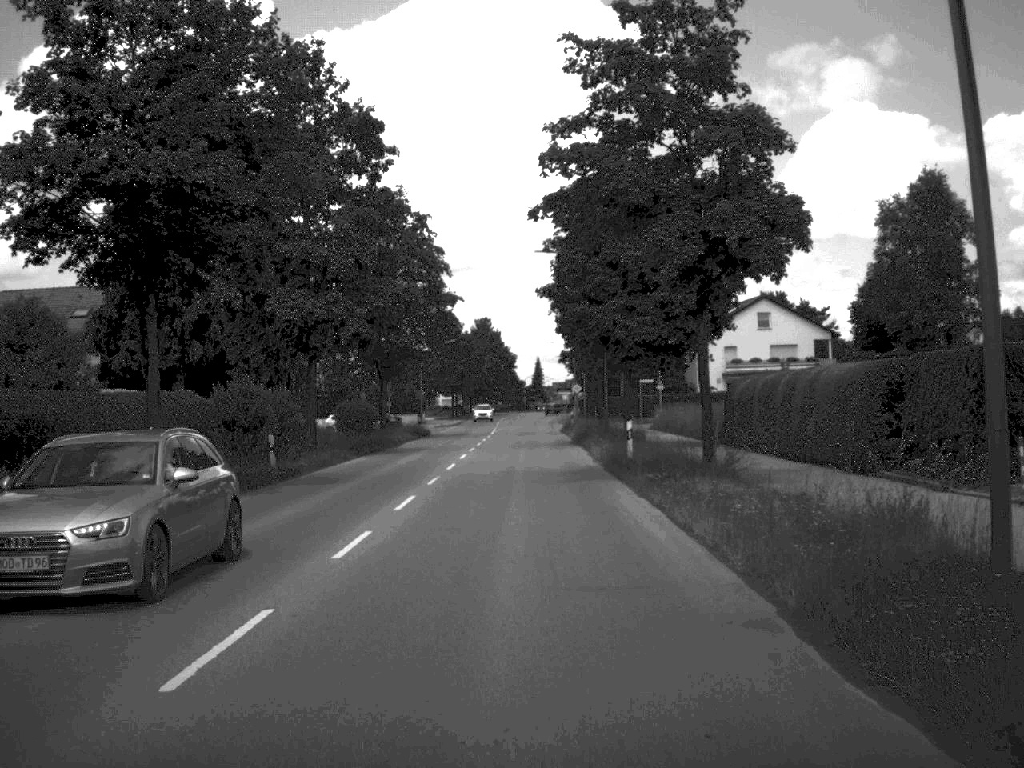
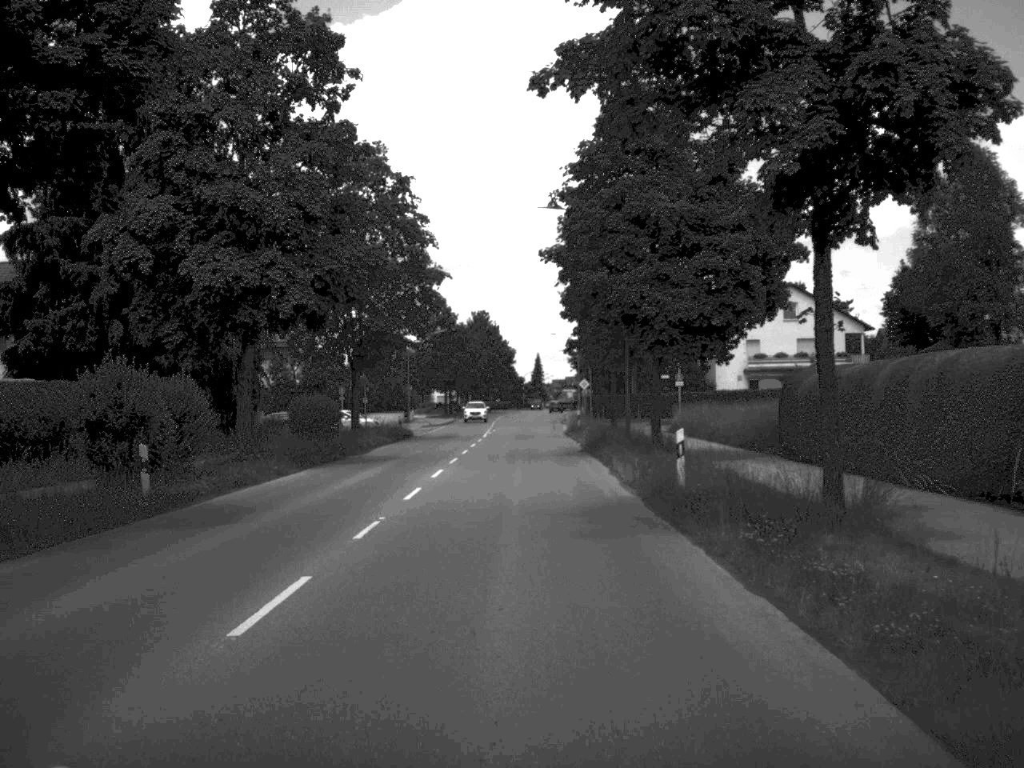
(0.0, +10.4) m; 0°
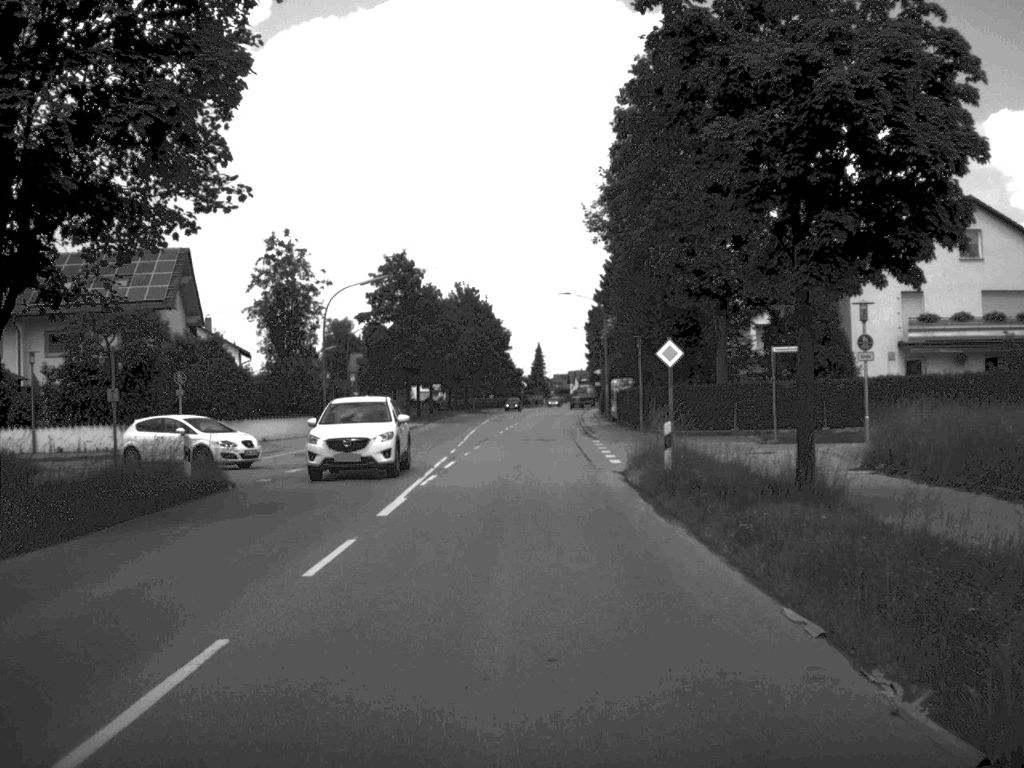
(-0.1, +38.9) m; 0°
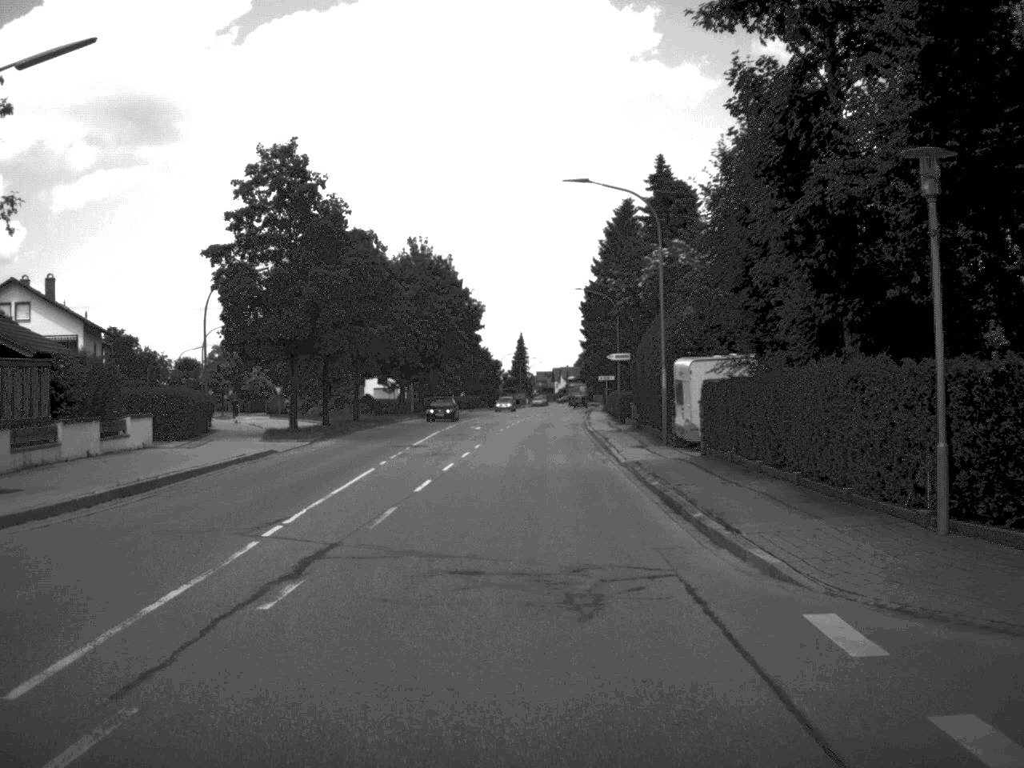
(+0.2, +37.0) m; +1°
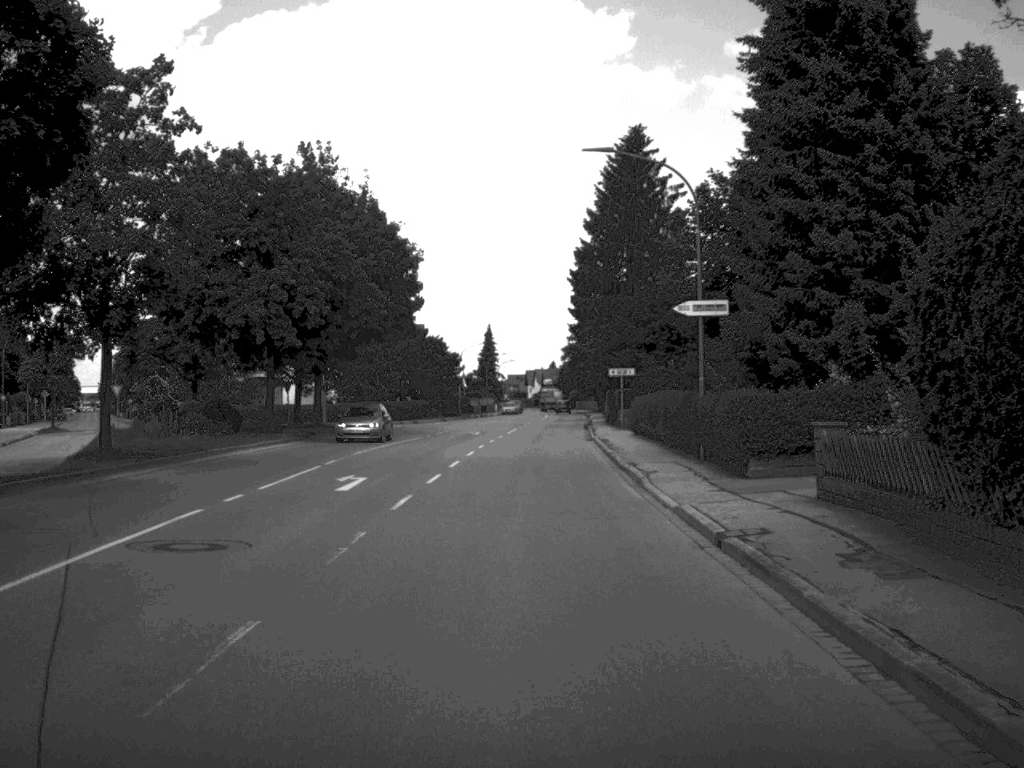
(+0.2, +38.8) m; +1°
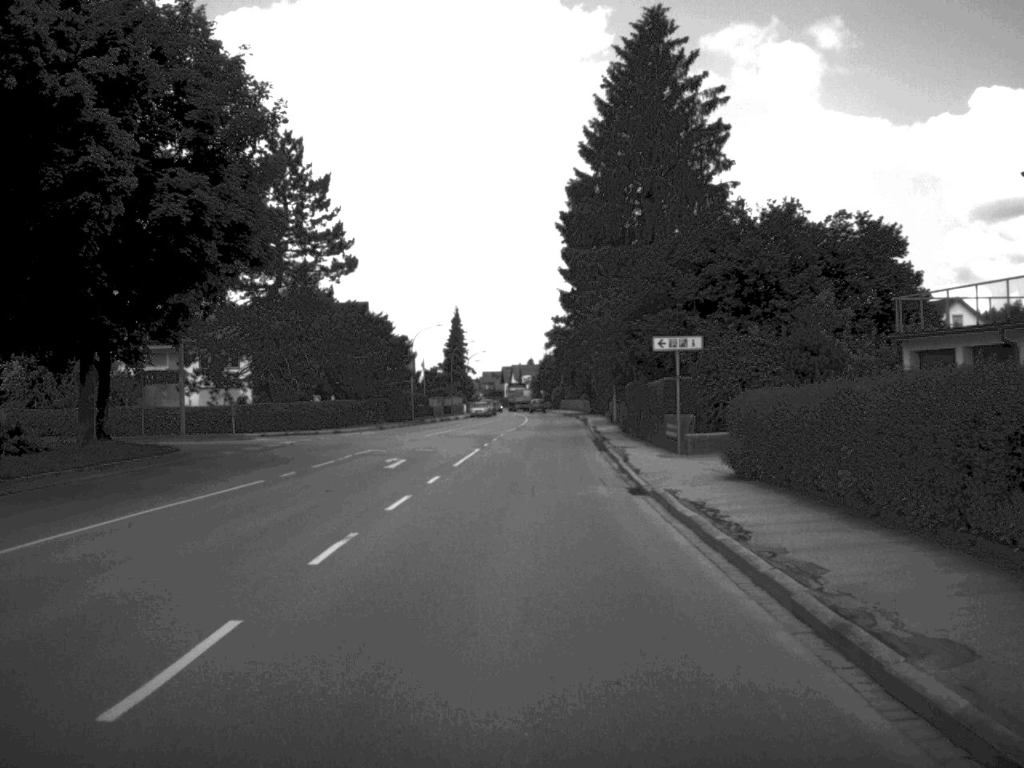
(+0.2, +29.7) m; +1°
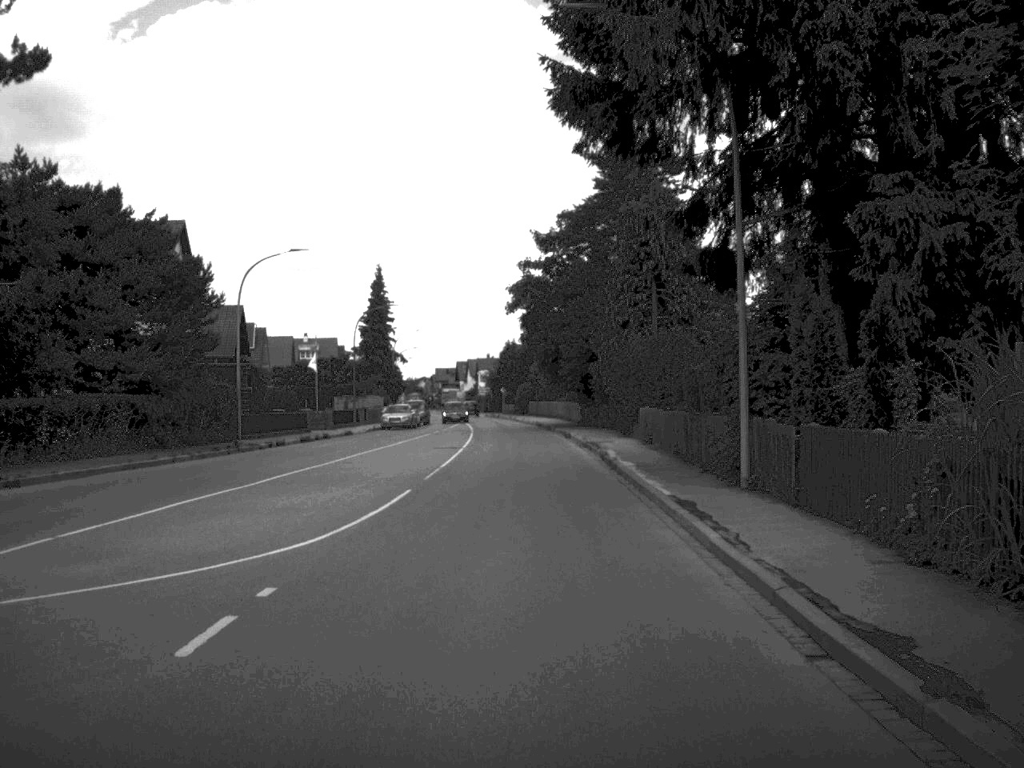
(+0.6, +46.9) m; +1°
